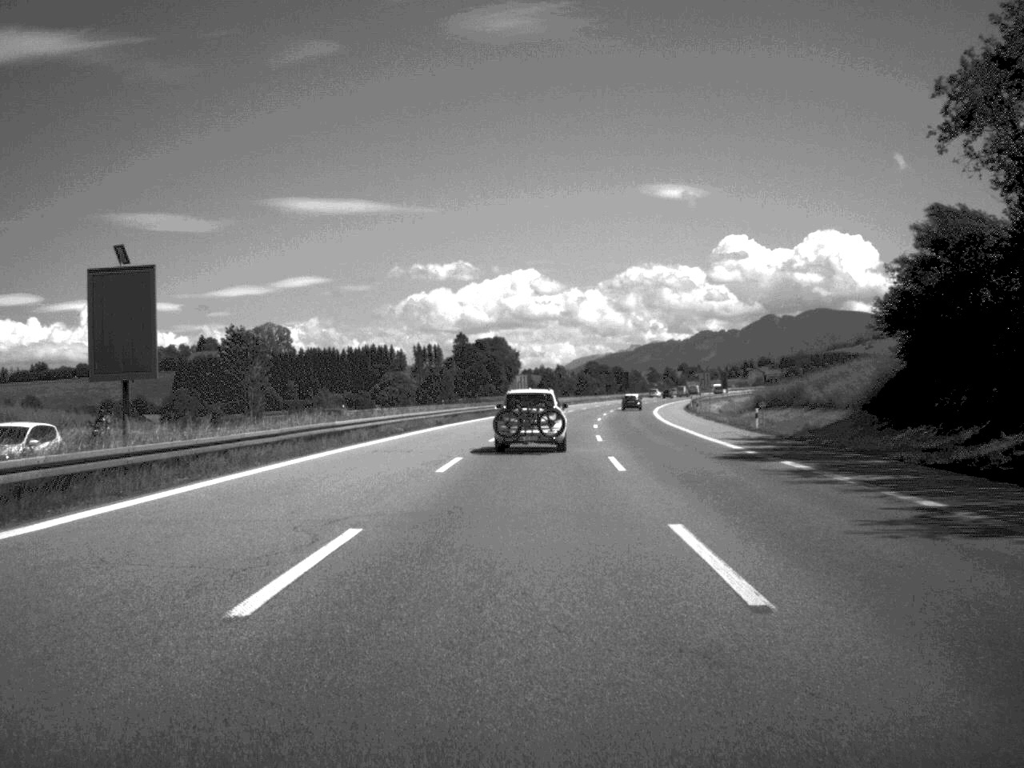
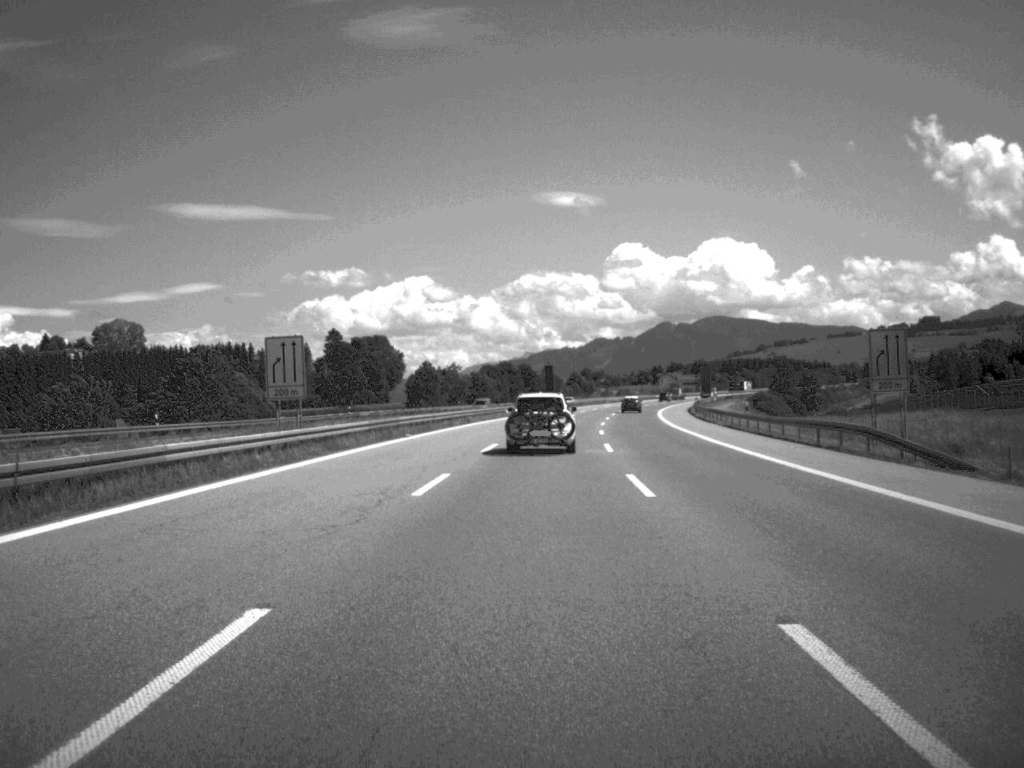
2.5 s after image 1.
(+3.7, +92.3) m; +5°
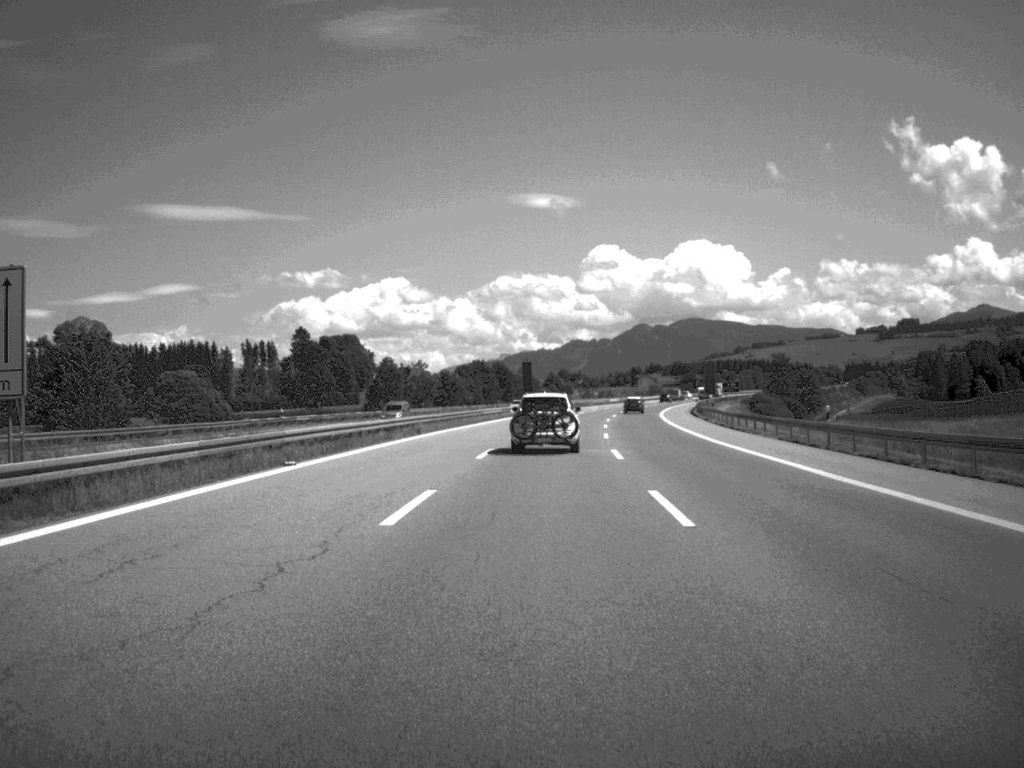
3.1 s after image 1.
(+0.2, +21.7) m; +1°
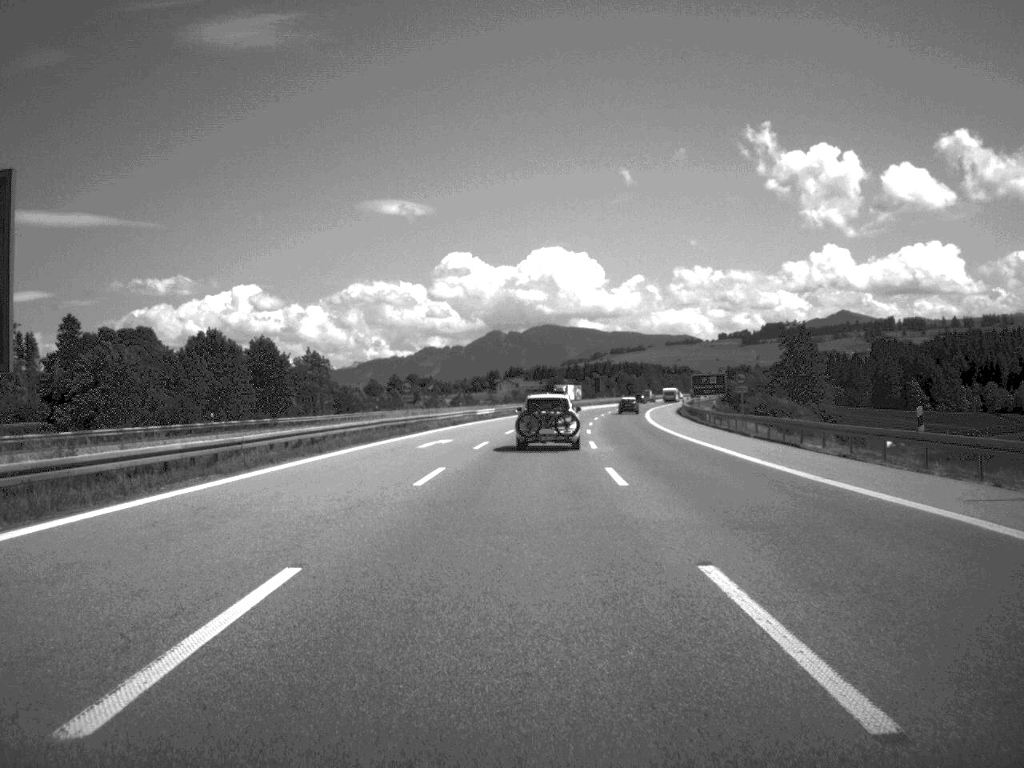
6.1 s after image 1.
(+6.3, +113.1) m; +6°
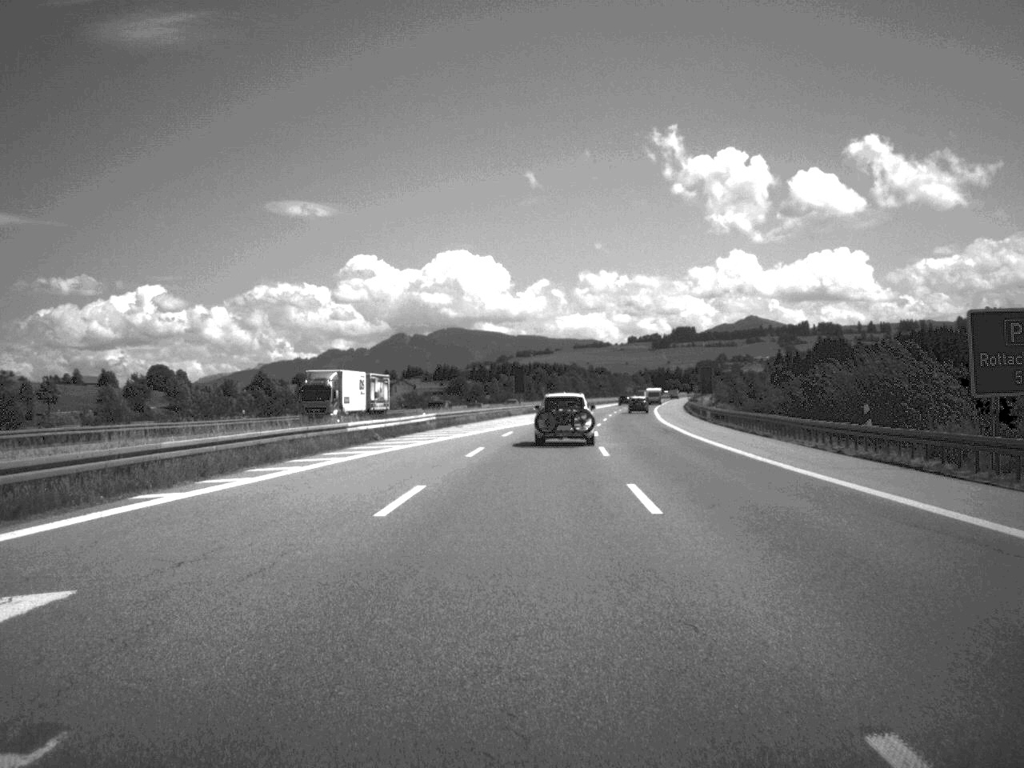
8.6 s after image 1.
(+3.3, +92.2) m; +4°
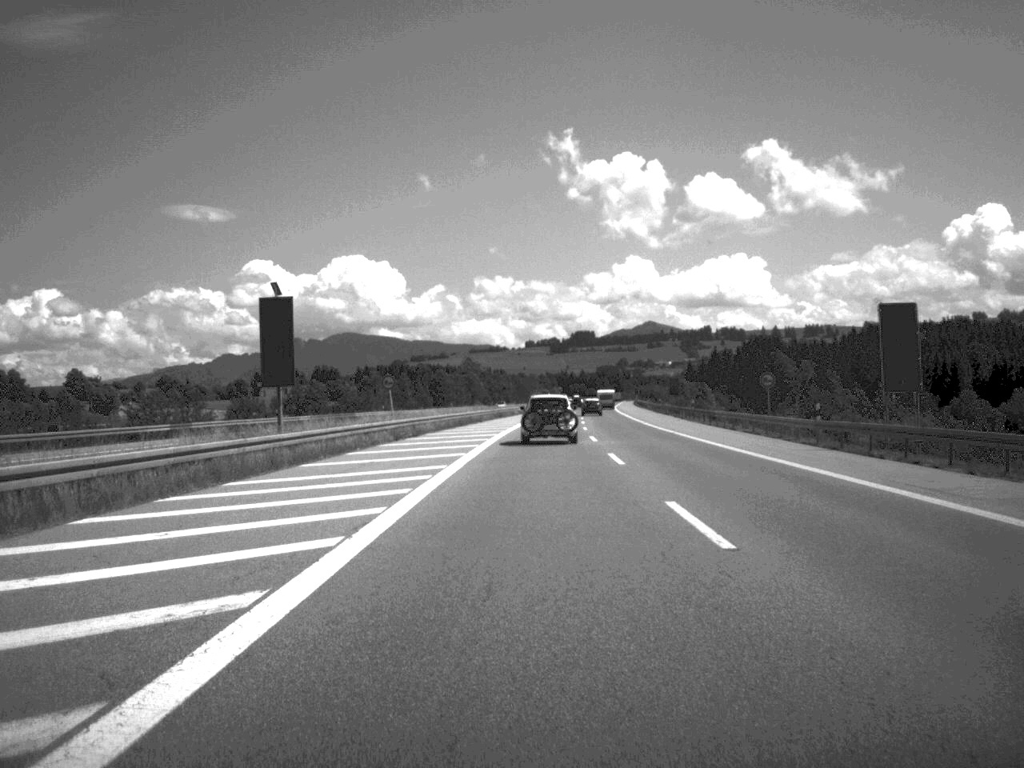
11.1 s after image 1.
(+3.6, +90.6) m; +4°
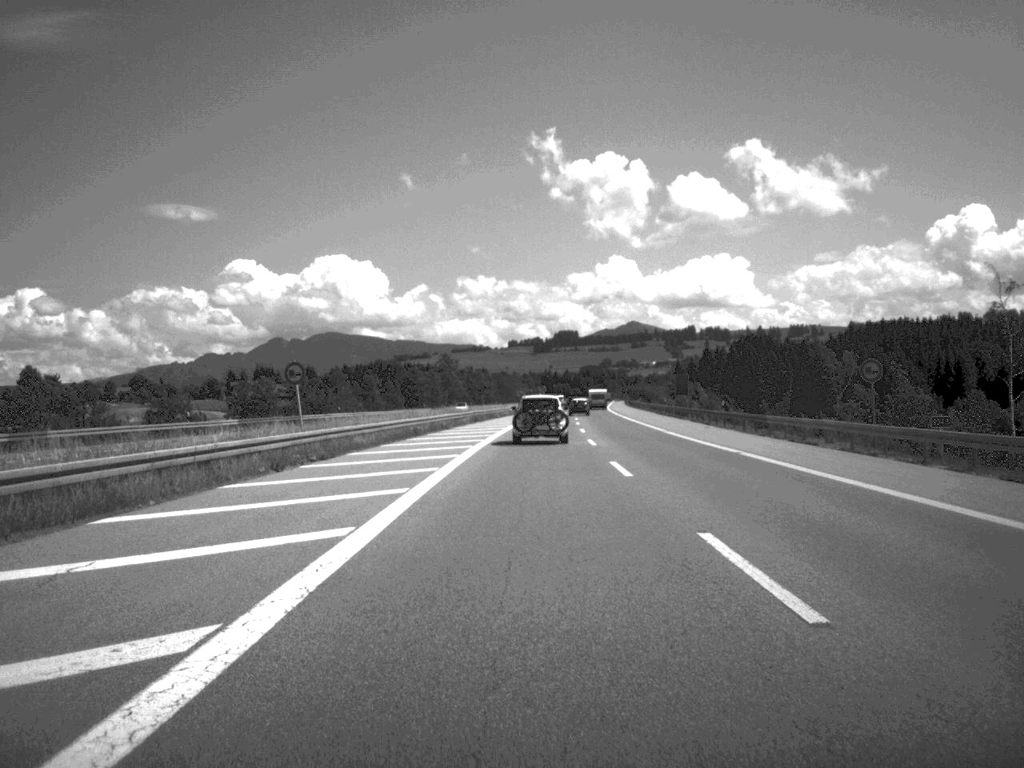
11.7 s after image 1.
(+0.1, +21.3) m; +1°
